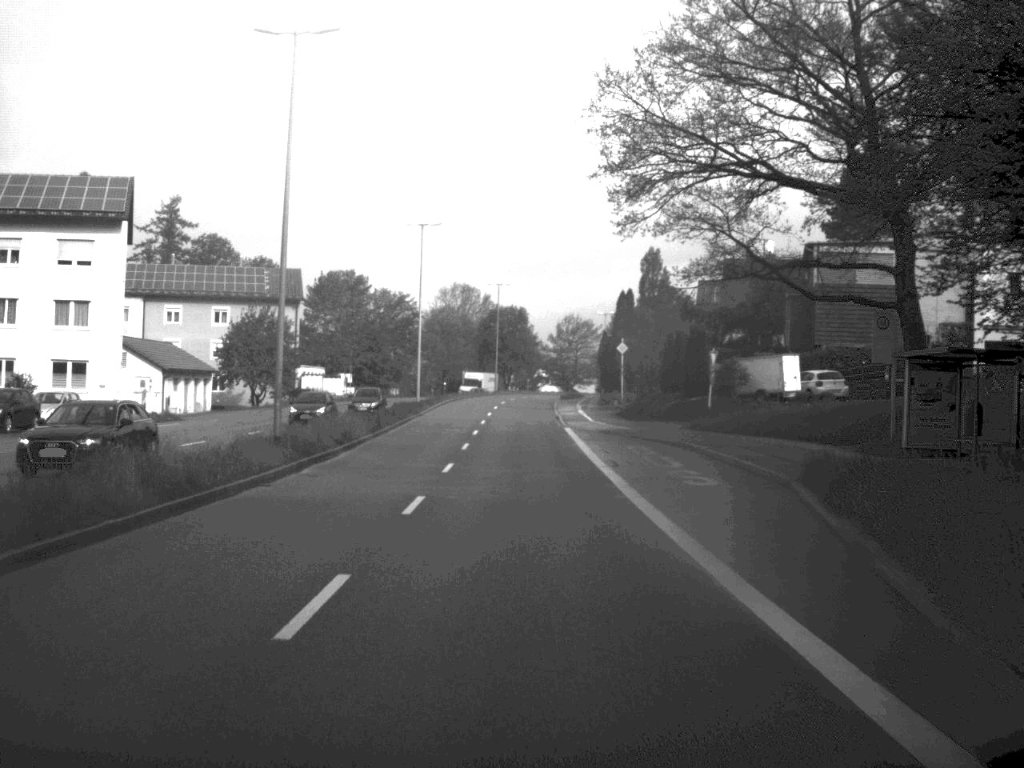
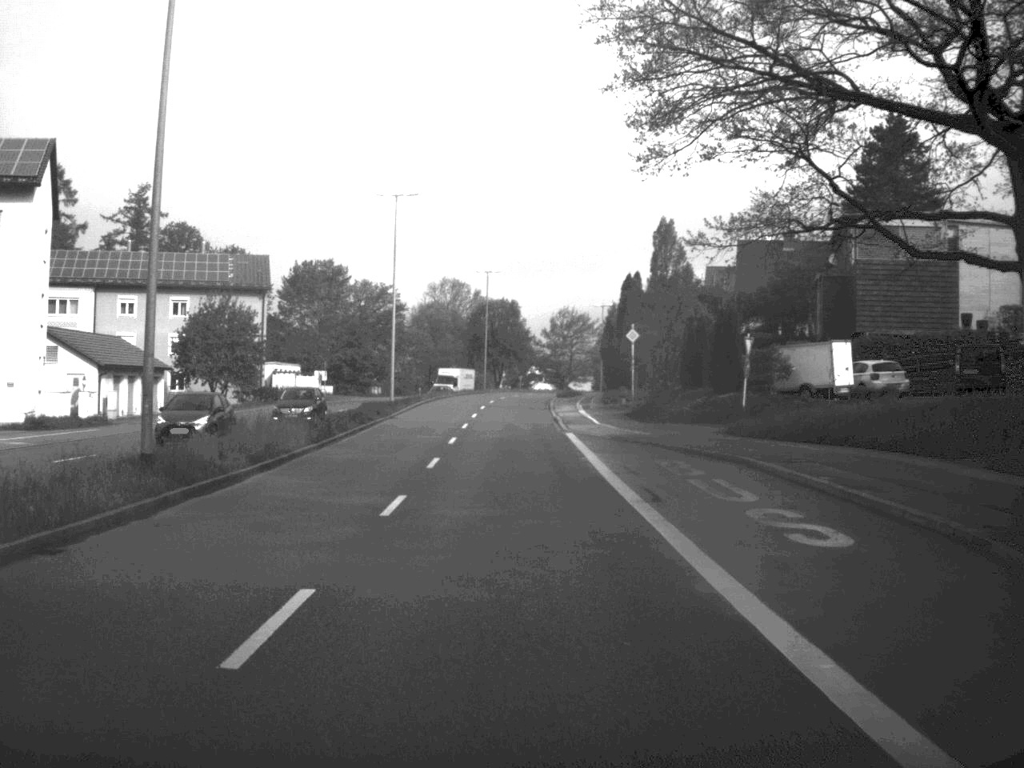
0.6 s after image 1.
(0.0, +10.0) m; 0°
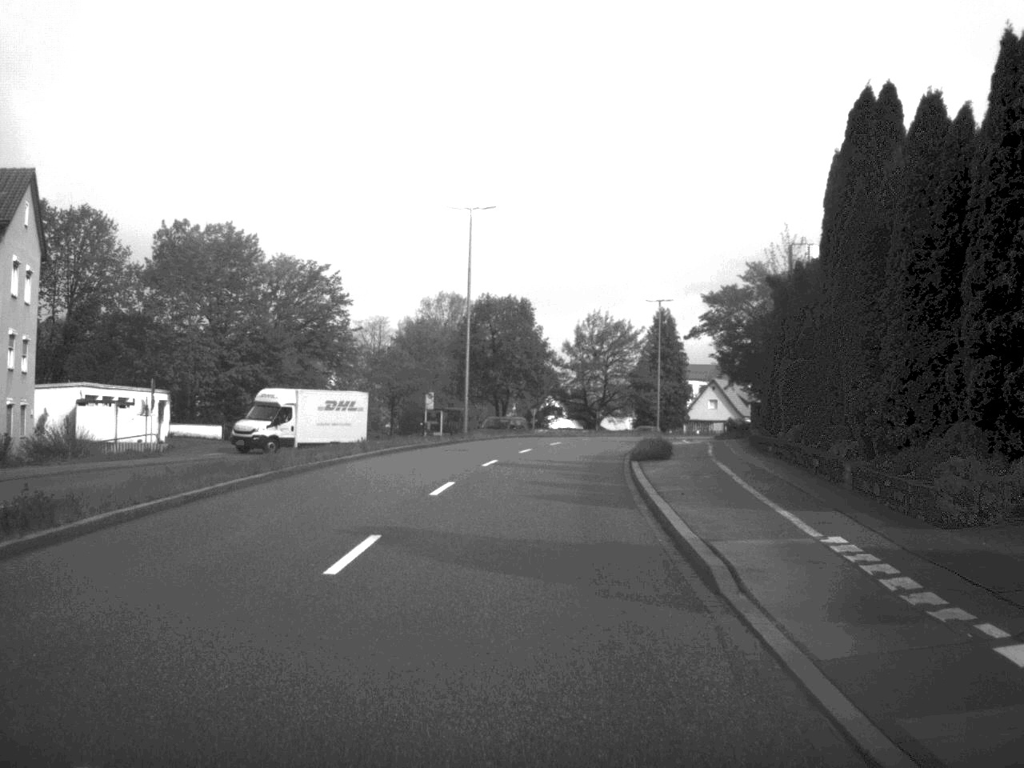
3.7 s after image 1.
(-0.3, +49.2) m; -1°
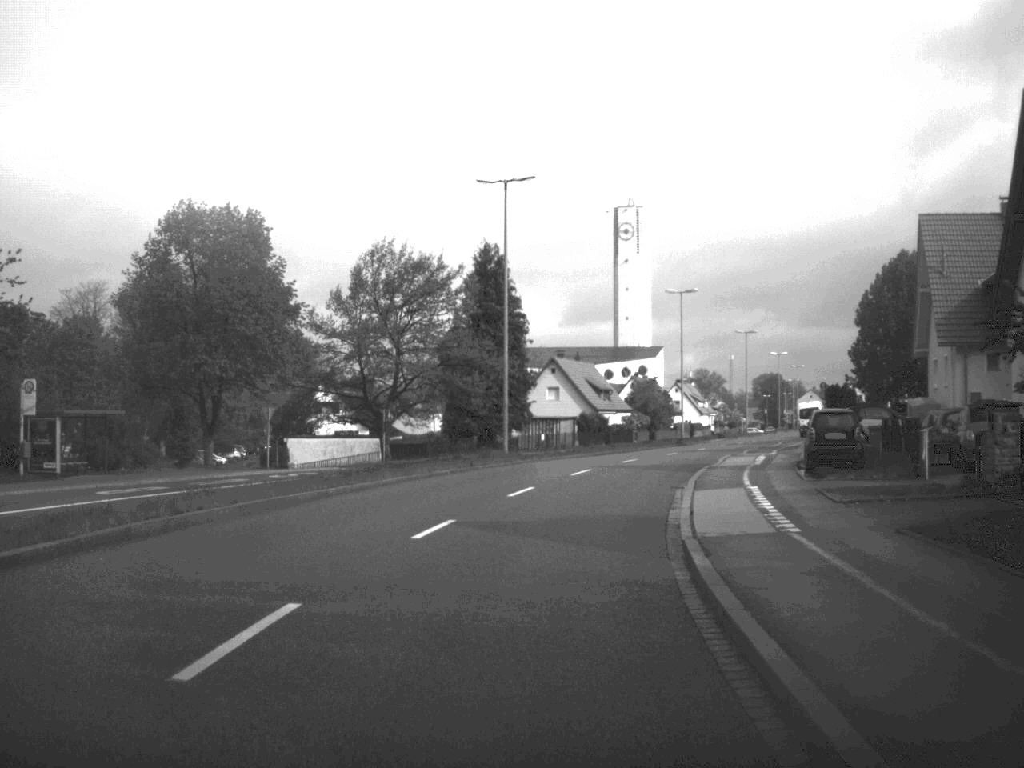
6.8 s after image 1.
(+3.0, +47.8) m; +9°
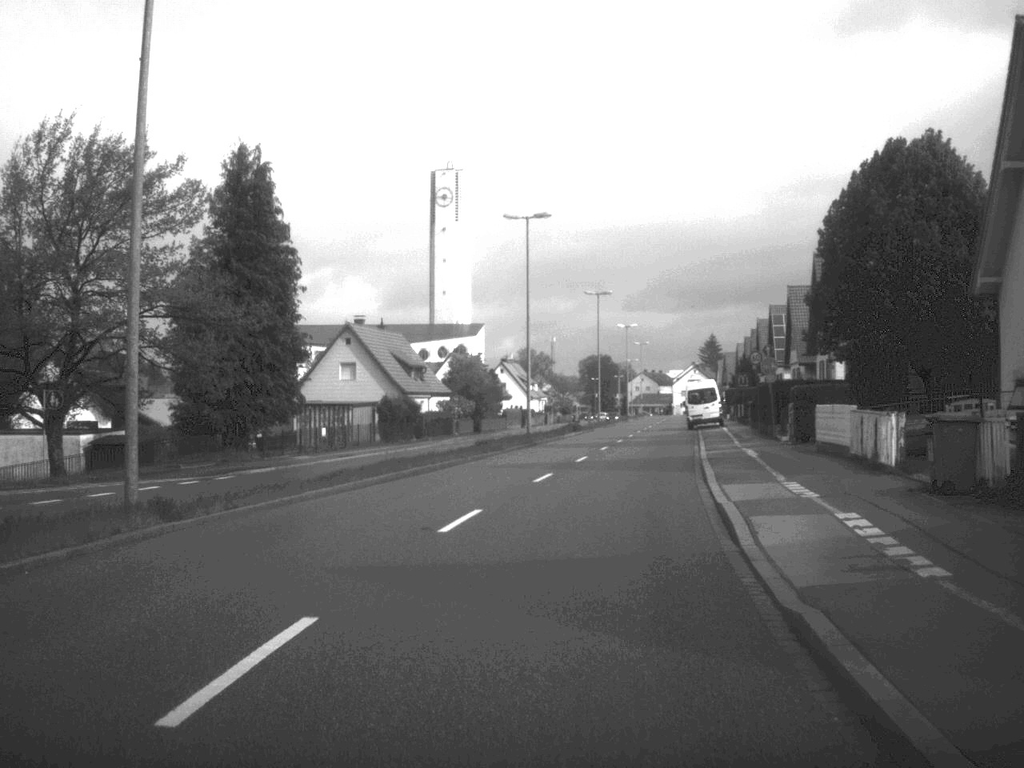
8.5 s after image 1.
(+1.8, +27.3) m; +8°
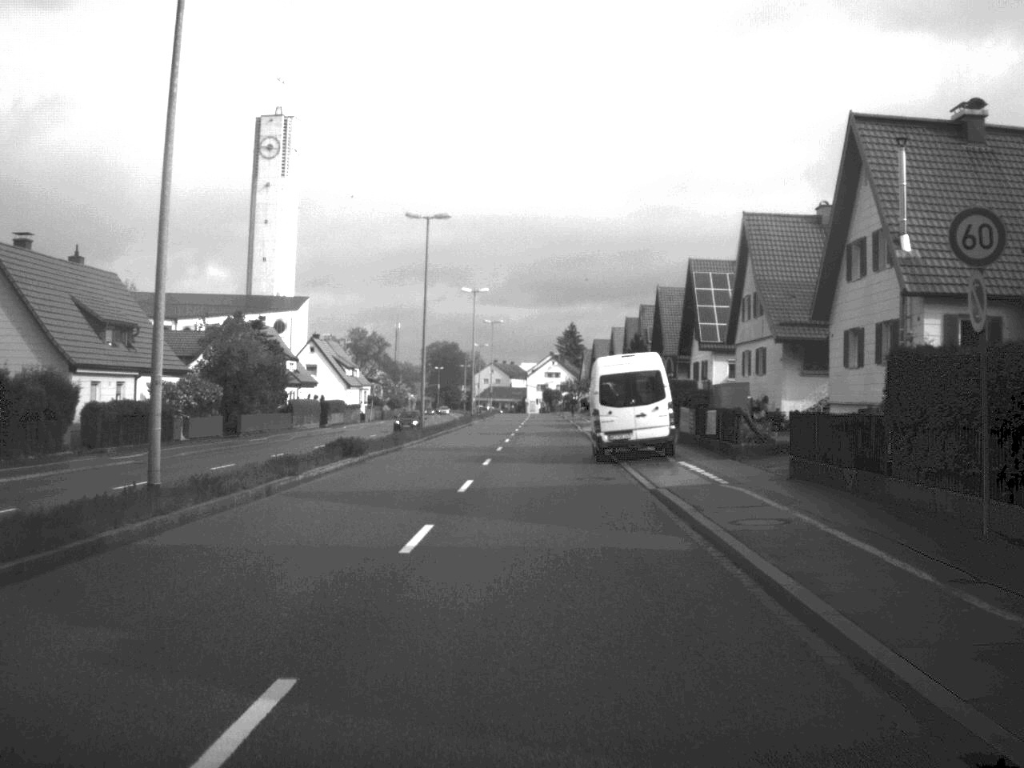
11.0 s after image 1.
(+3.1, +37.8) m; +6°
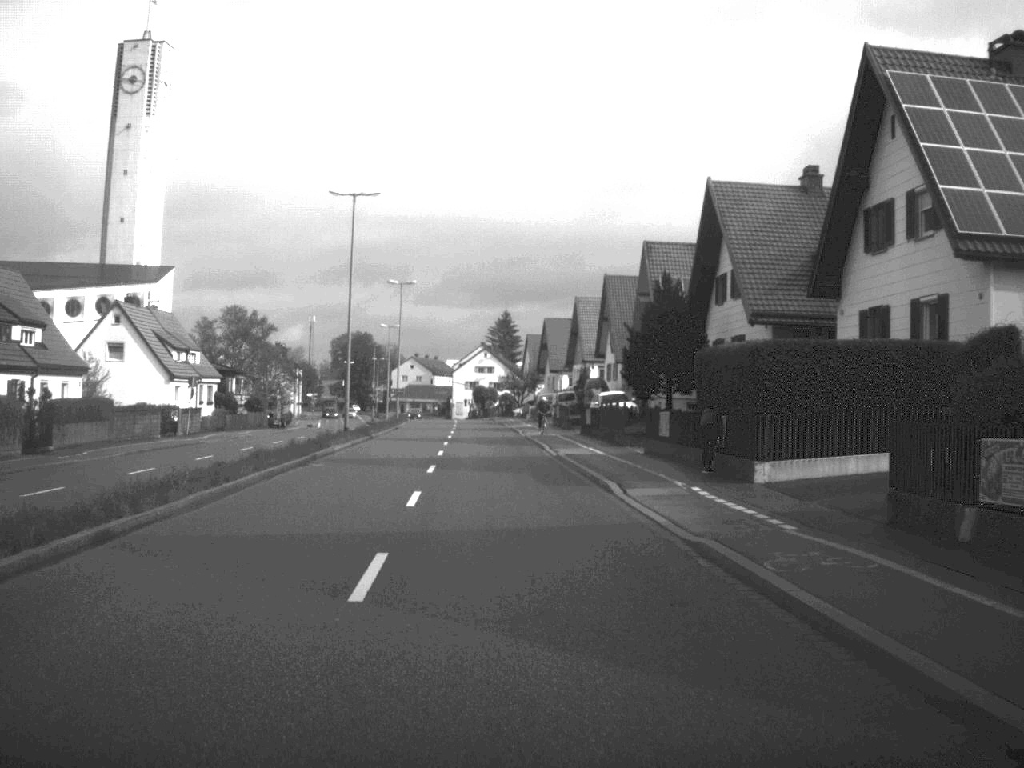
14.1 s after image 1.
(+0.1, +47.2) m; +3°
